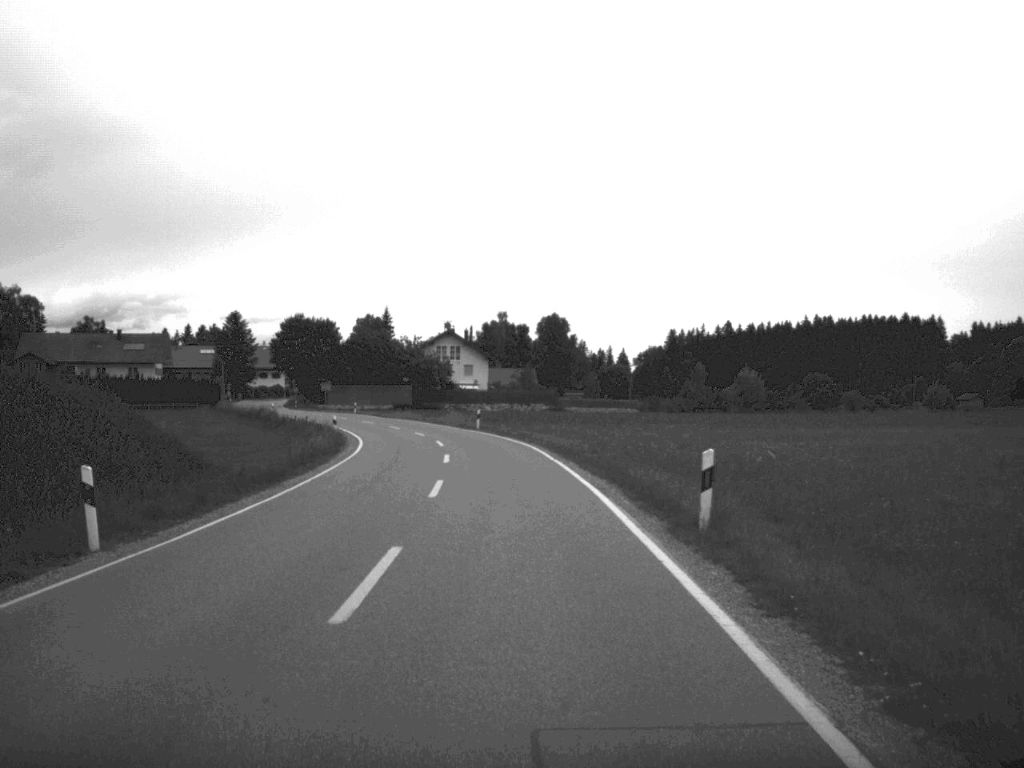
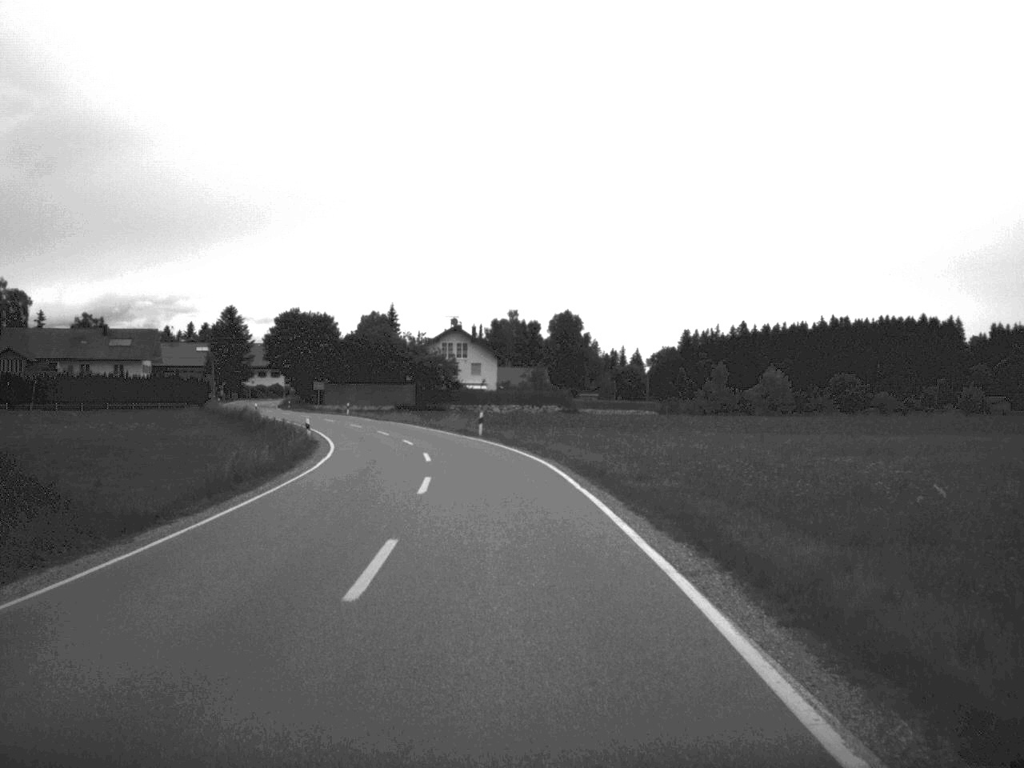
(0.0, +10.7) m; -1°
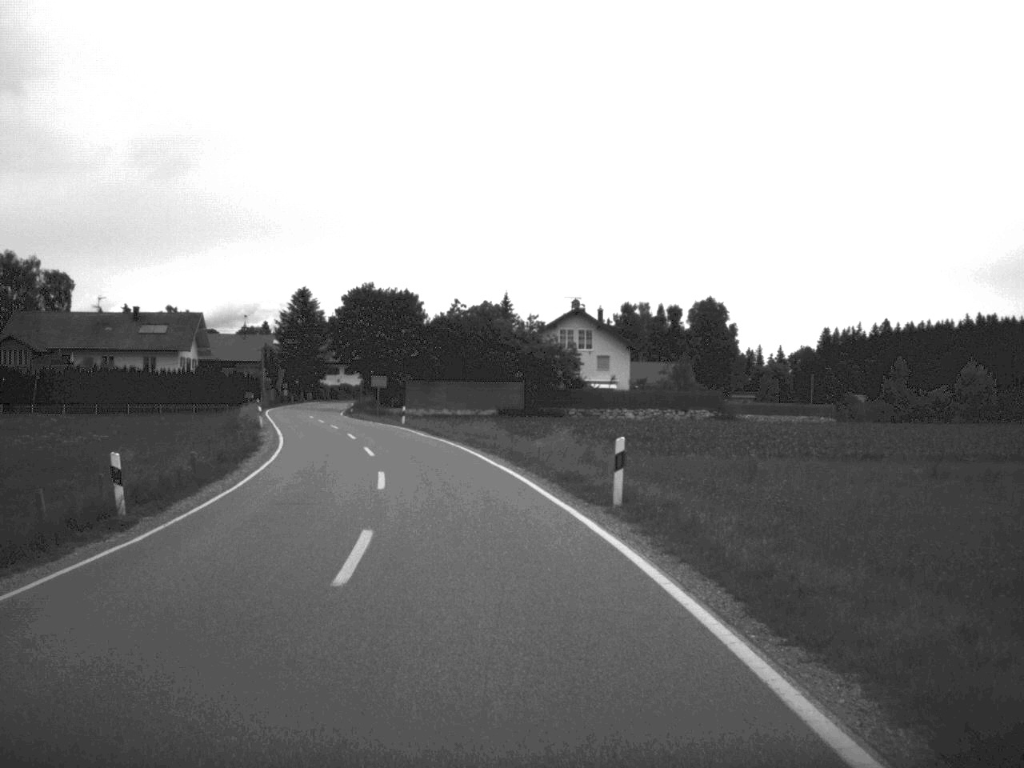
(-1.3, +34.4) m; -6°
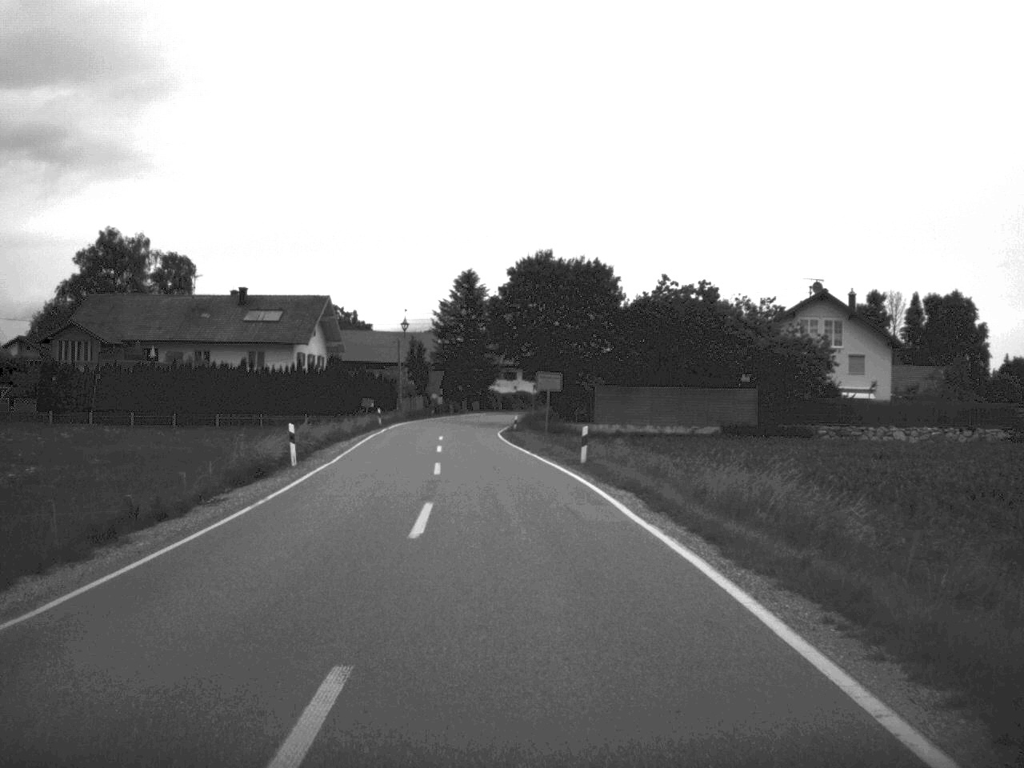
(-2.5, +31.3) m; -9°
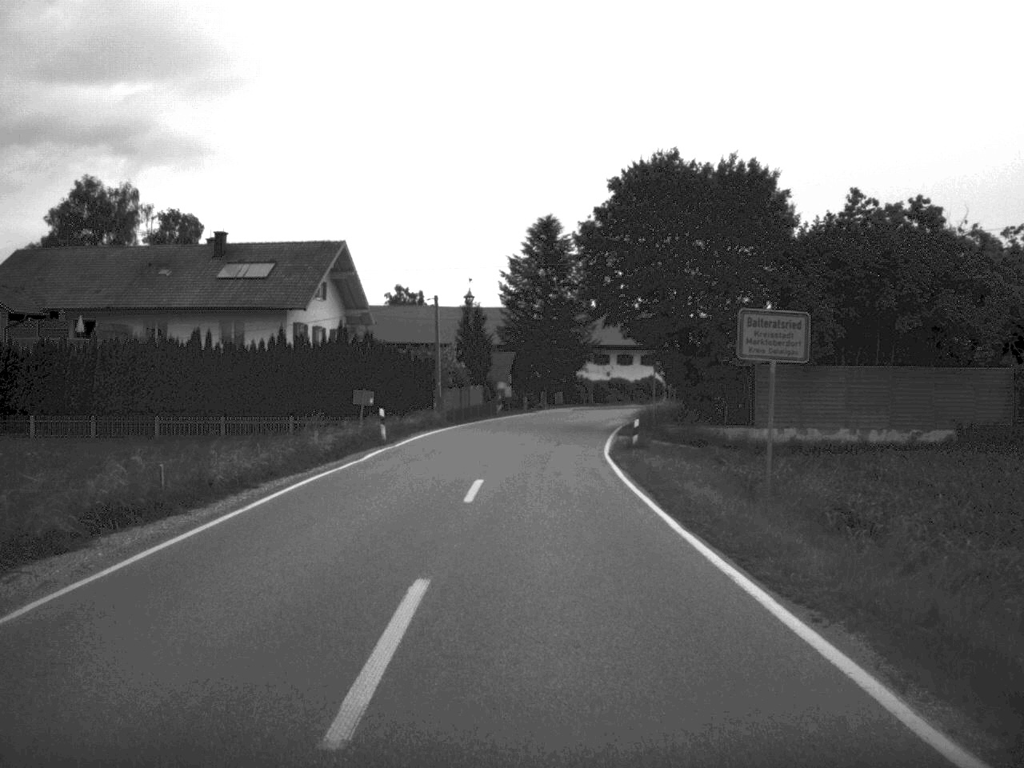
(-1.2, +32.0) m; -4°
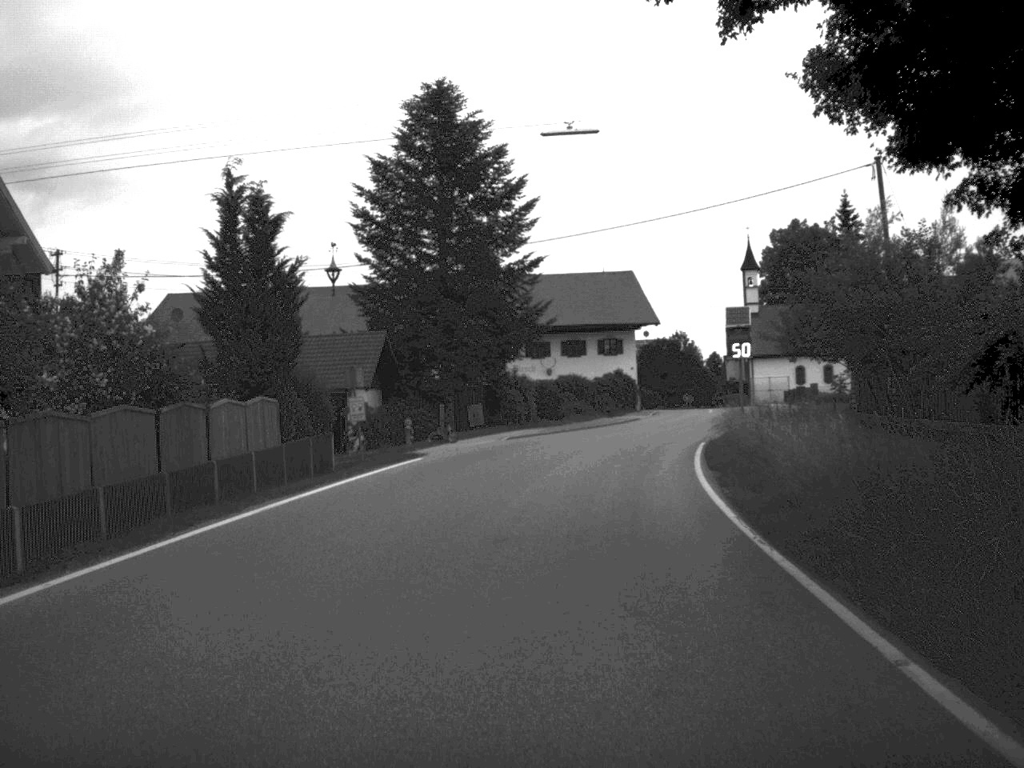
(+0.8, +43.5) m; +4°
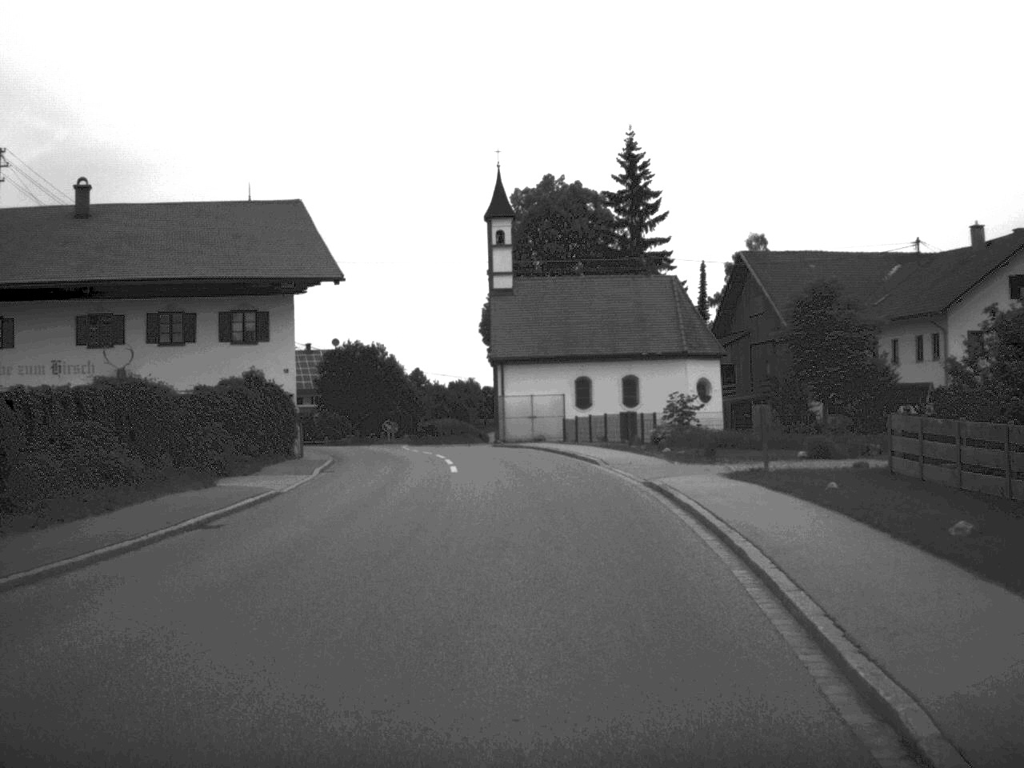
(+4.2, +39.5) m; +13°
